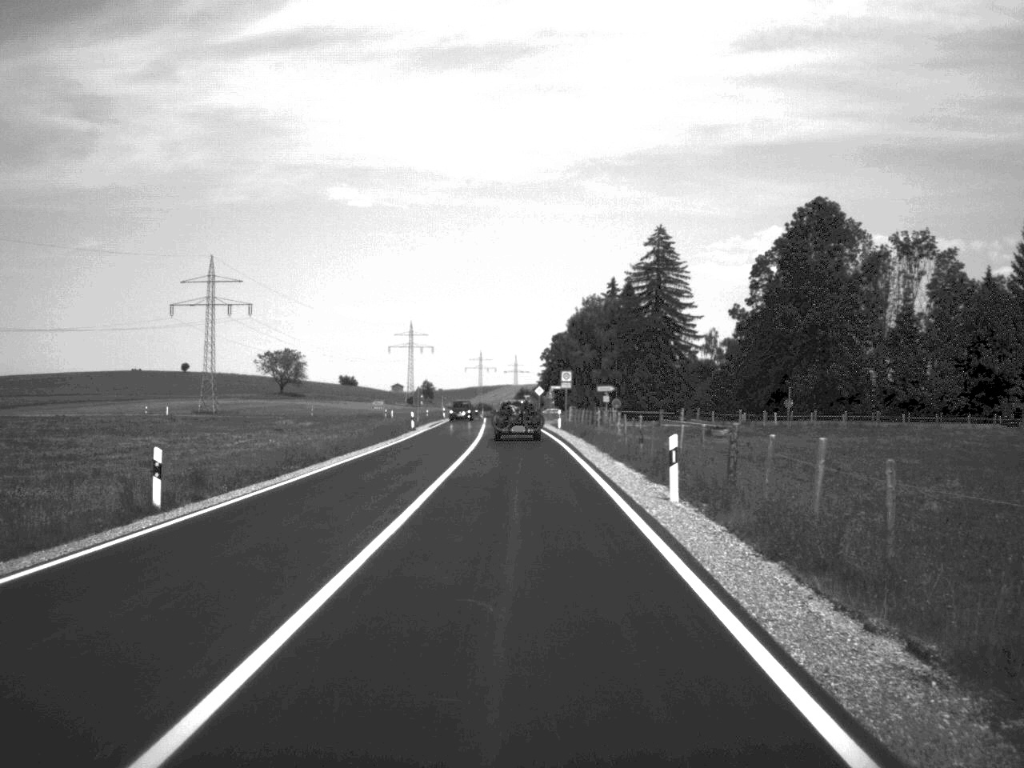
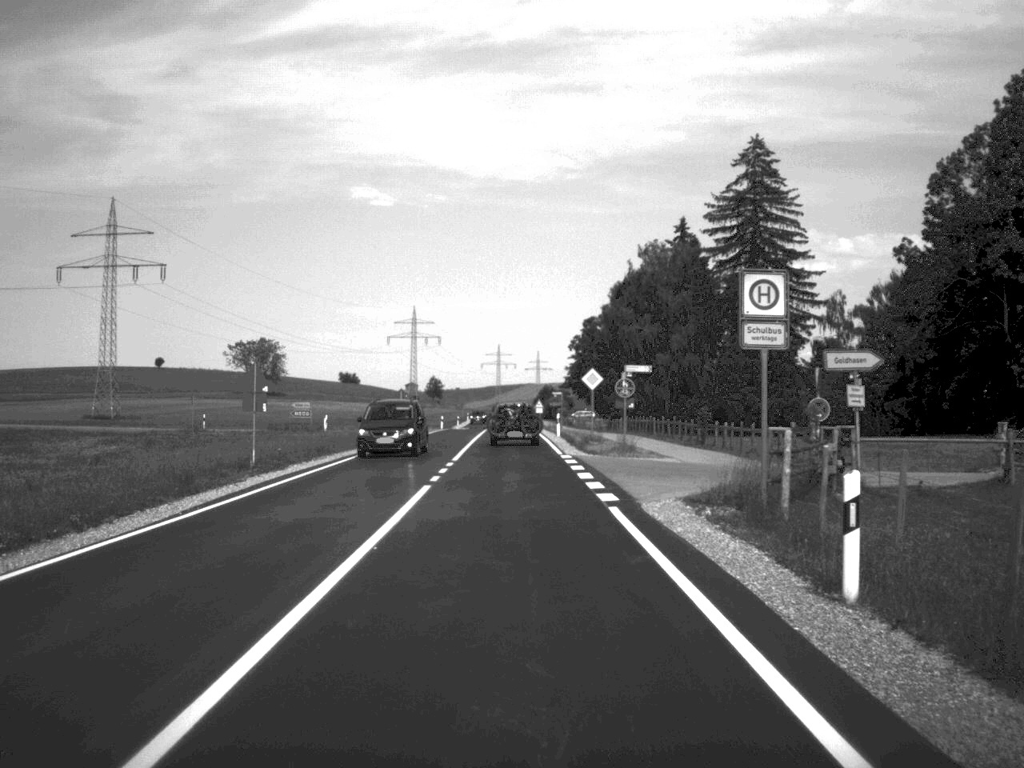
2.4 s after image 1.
(-0.5, +59.0) m; -1°
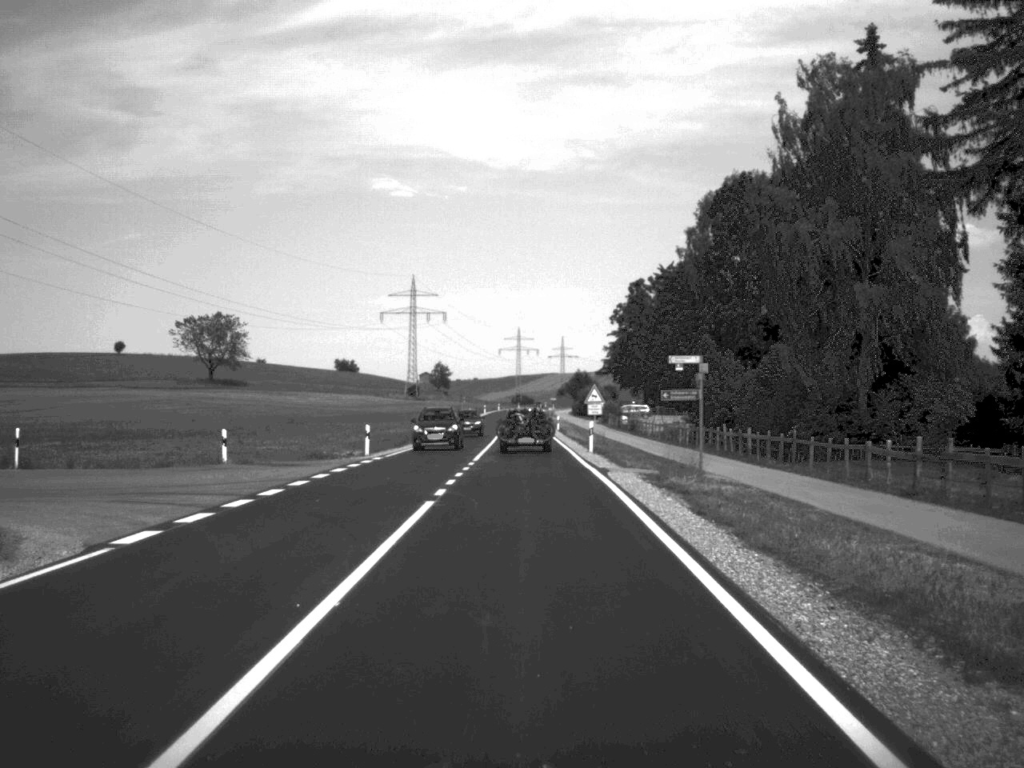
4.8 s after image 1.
(-0.7, +61.1) m; -1°
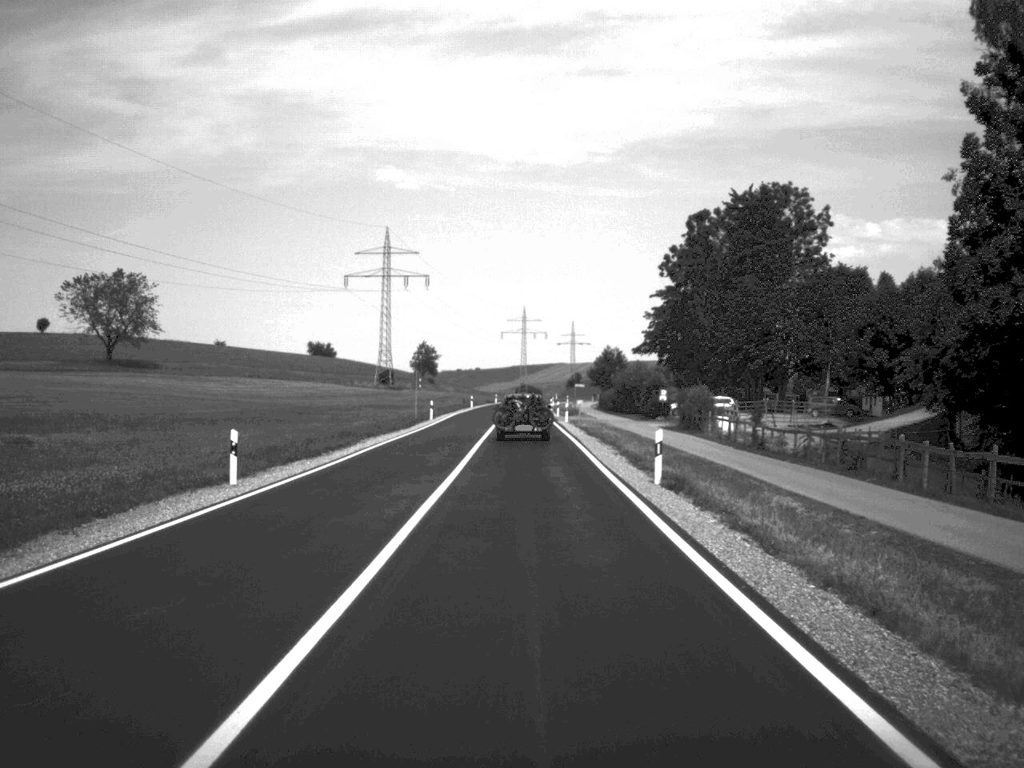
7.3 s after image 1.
(-0.2, +60.4) m; 0°
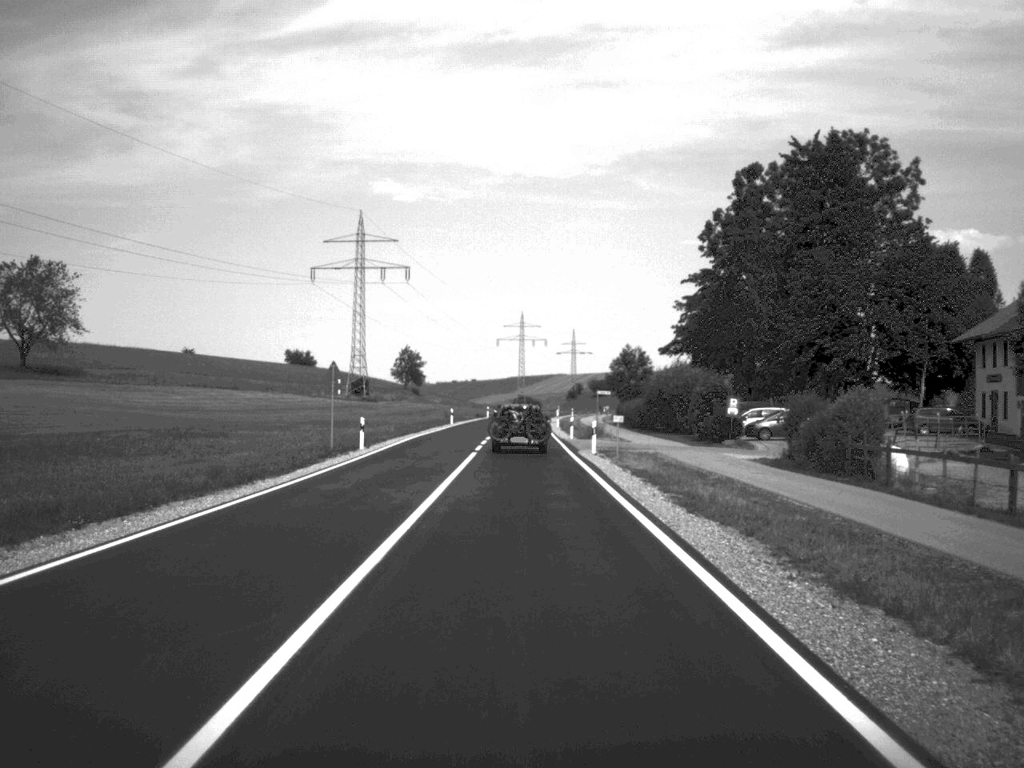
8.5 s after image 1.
(0.0, +30.0) m; 0°
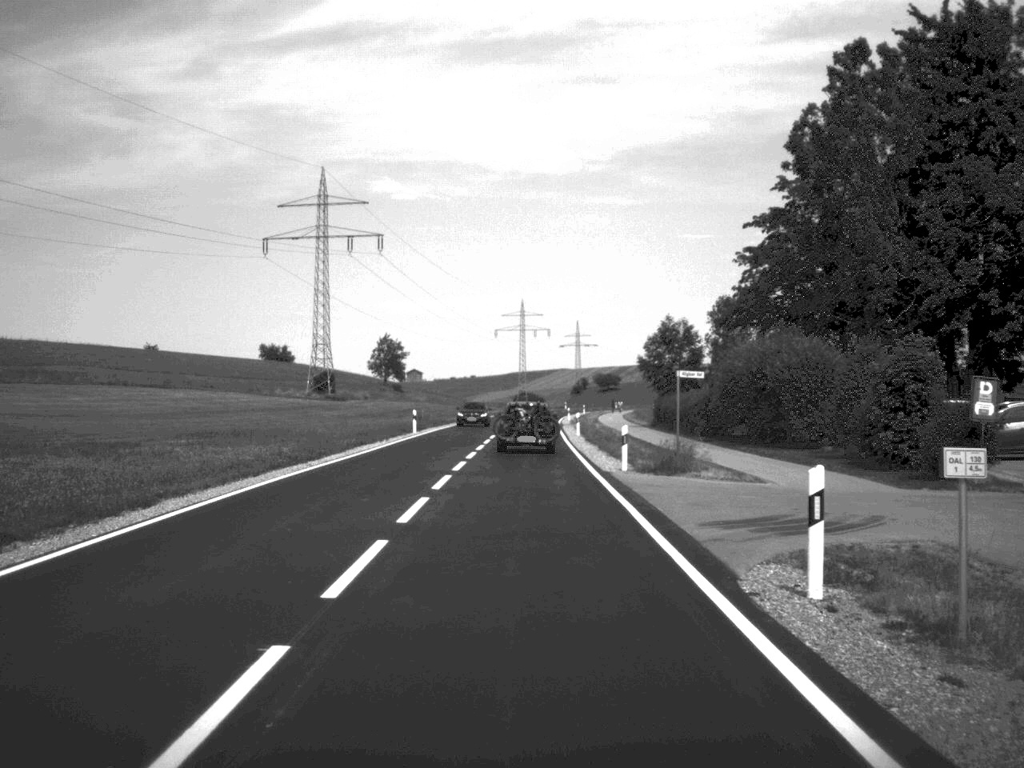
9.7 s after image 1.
(0.0, +31.8) m; 0°
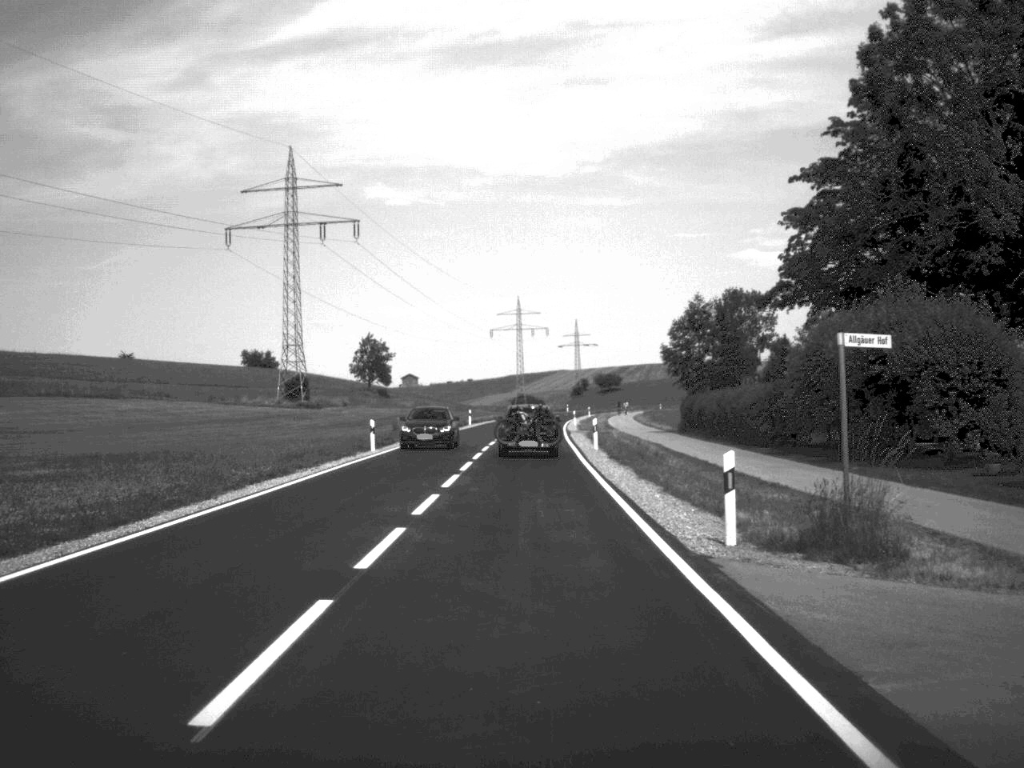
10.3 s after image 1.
(0.0, +15.7) m; 0°
